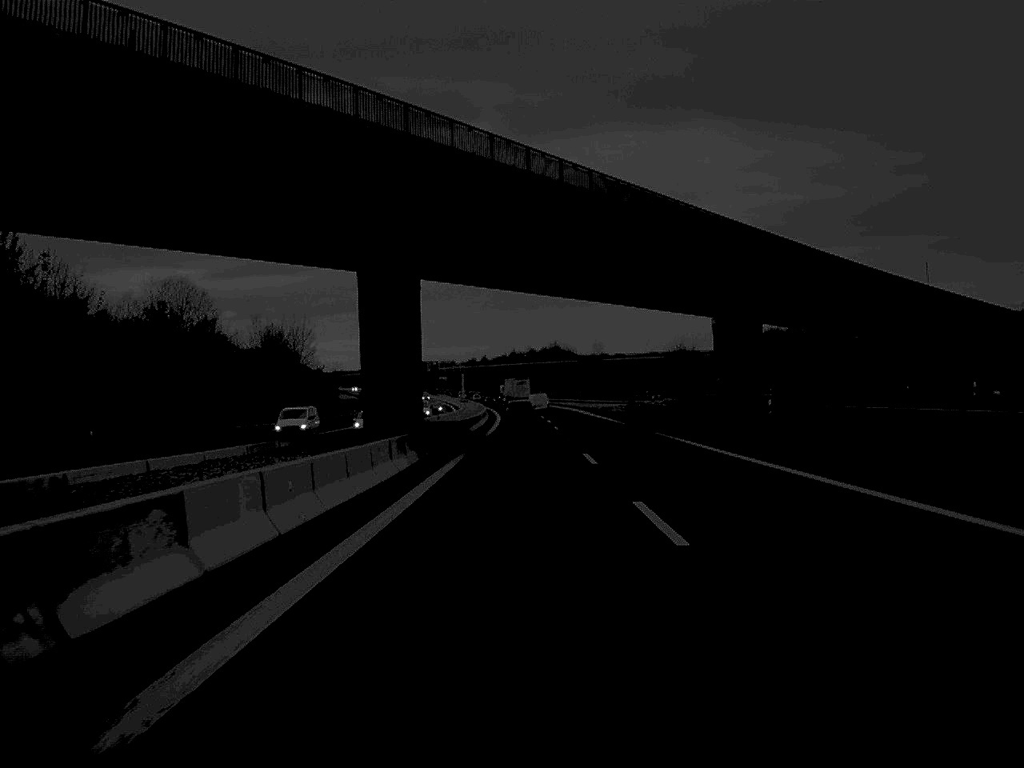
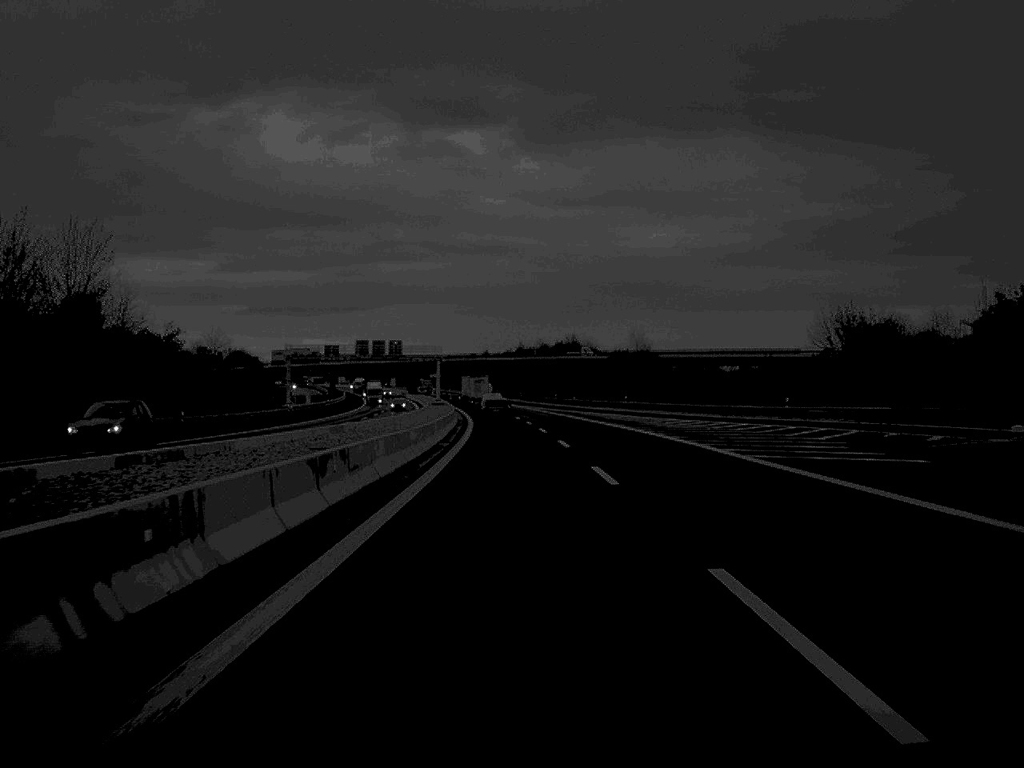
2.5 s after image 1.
(-0.1, +79.6) m; 0°
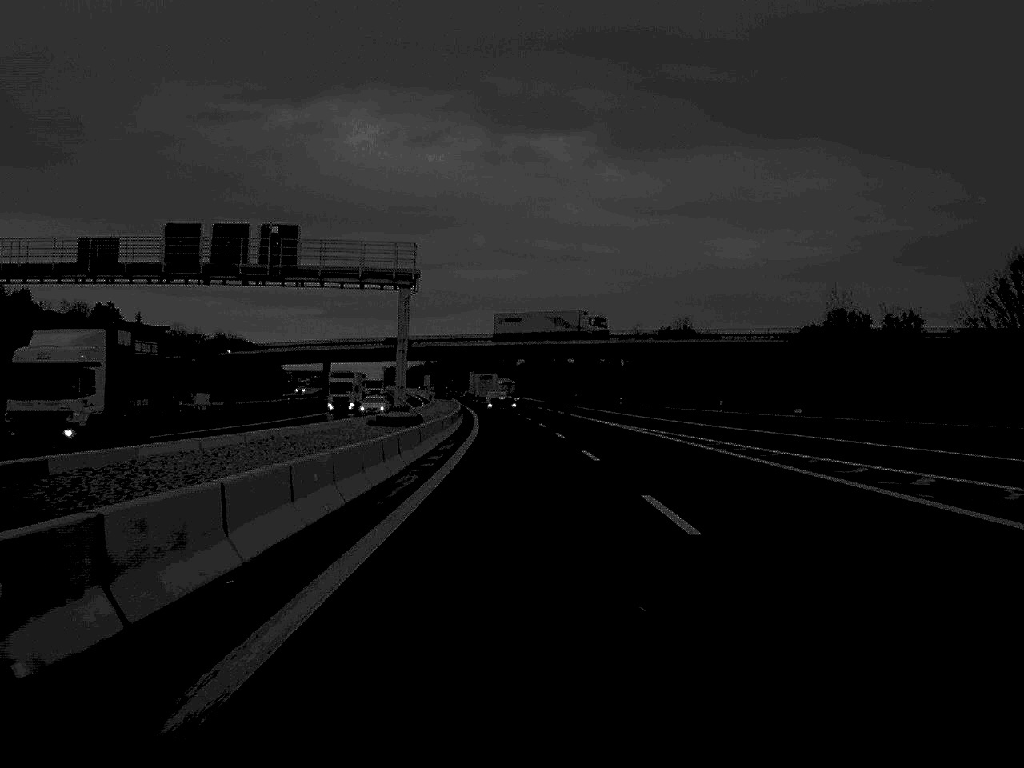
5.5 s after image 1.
(-2.6, +98.1) m; -3°
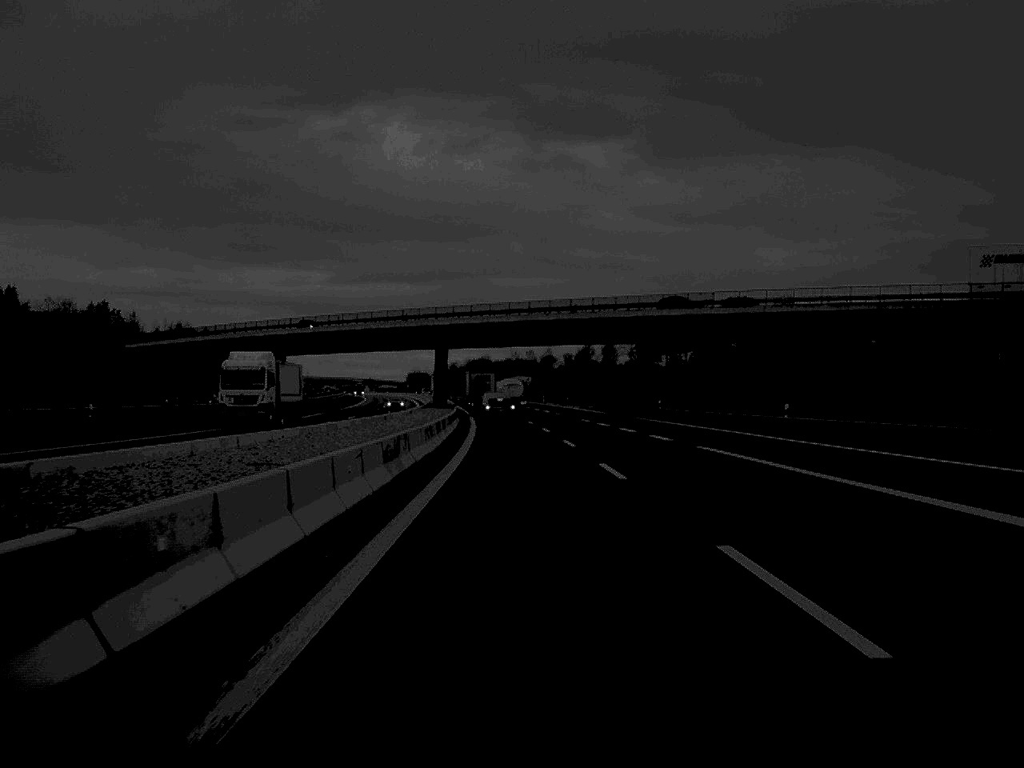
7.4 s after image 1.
(-0.8, +60.7) m; -2°
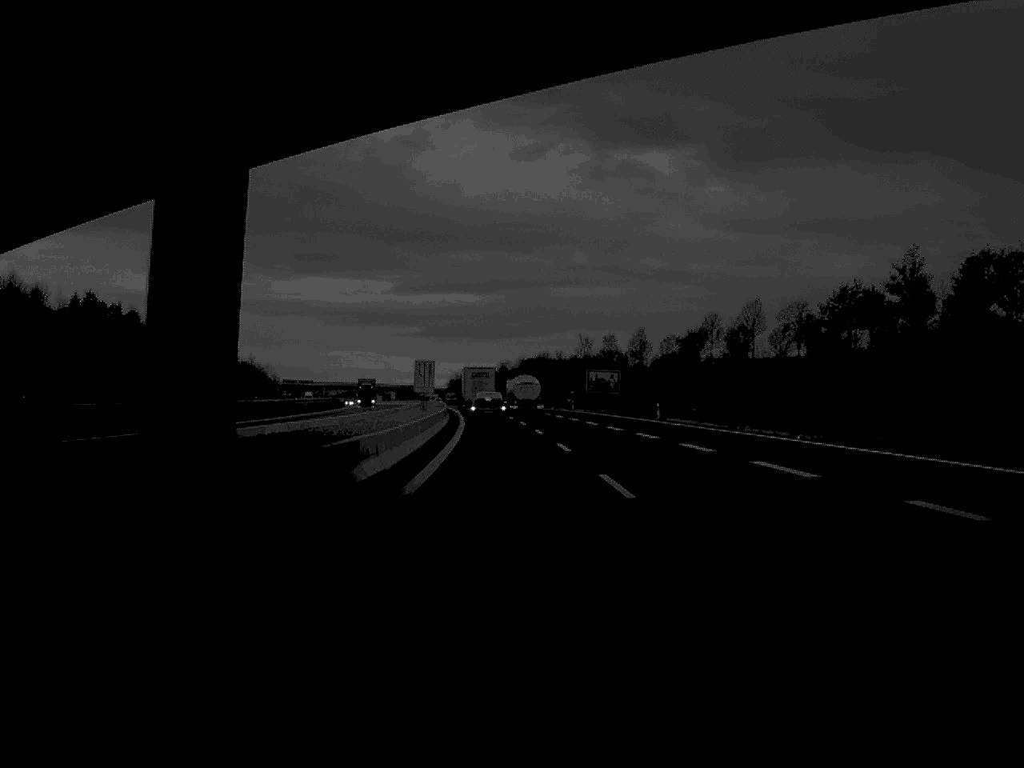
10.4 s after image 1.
(-2.1, +94.7) m; -3°
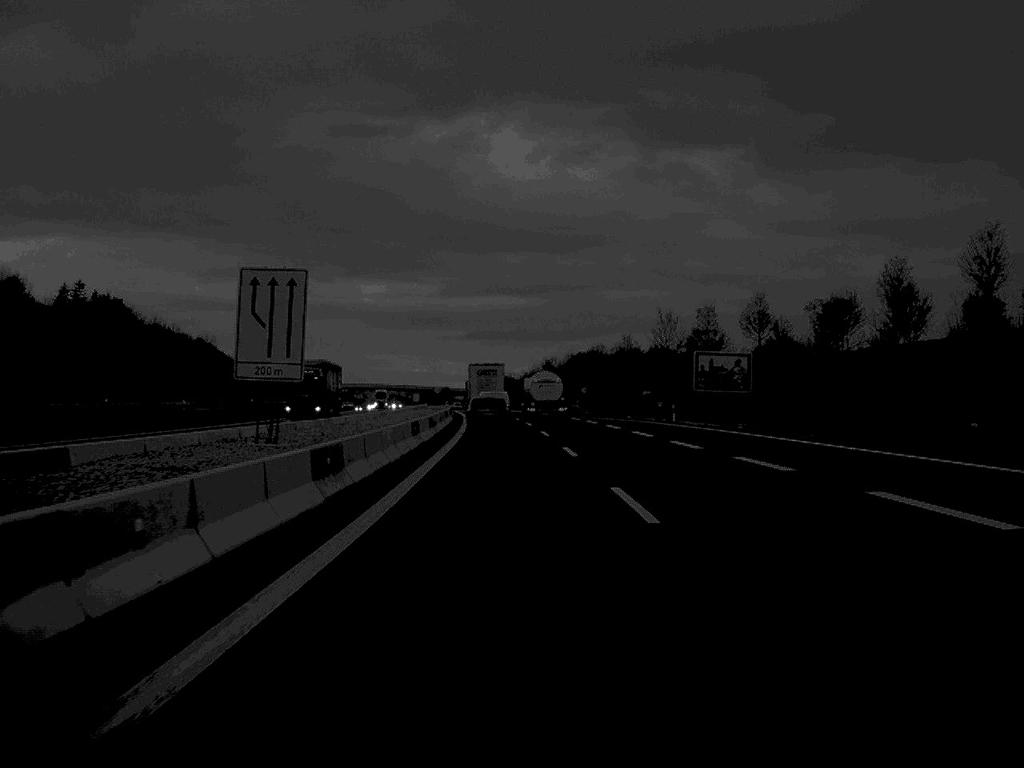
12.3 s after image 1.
(-1.0, +57.5) m; -2°
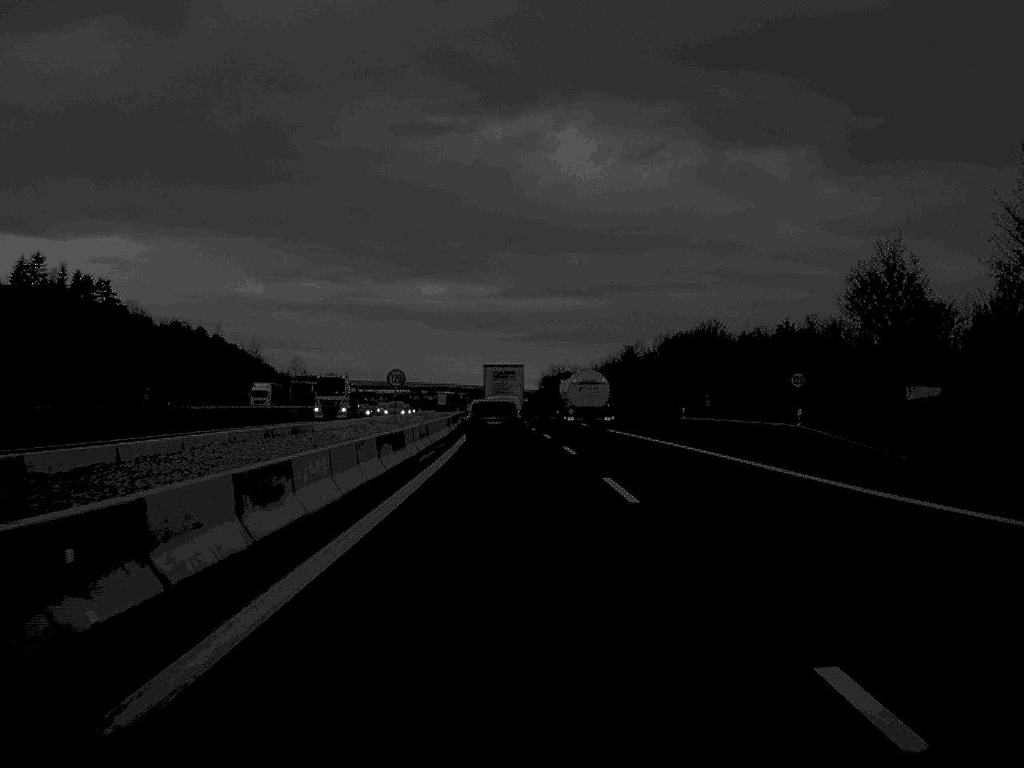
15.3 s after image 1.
(-2.0, +85.6) m; -3°
